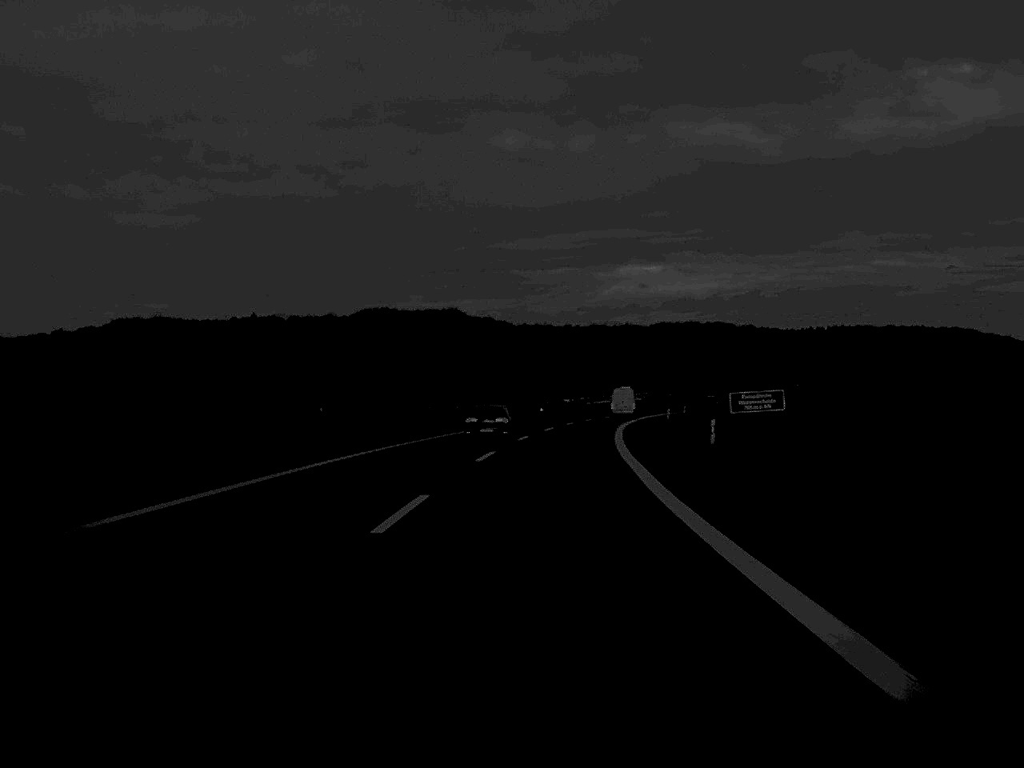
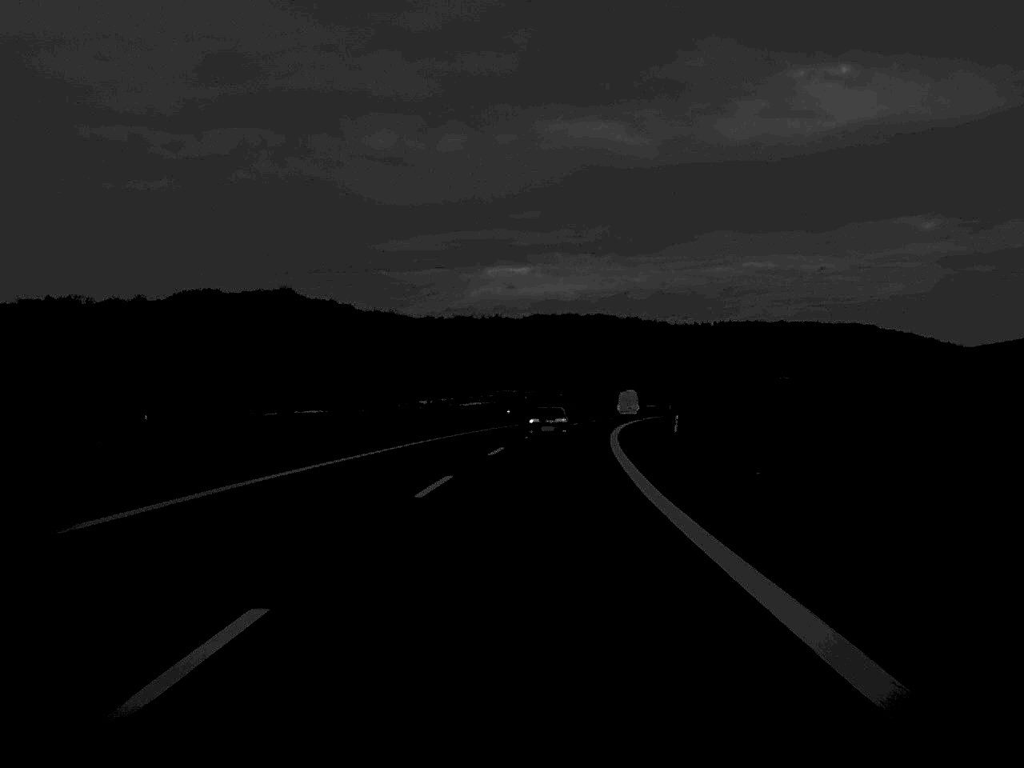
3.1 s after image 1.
(+4.4, +81.7) m; +6°
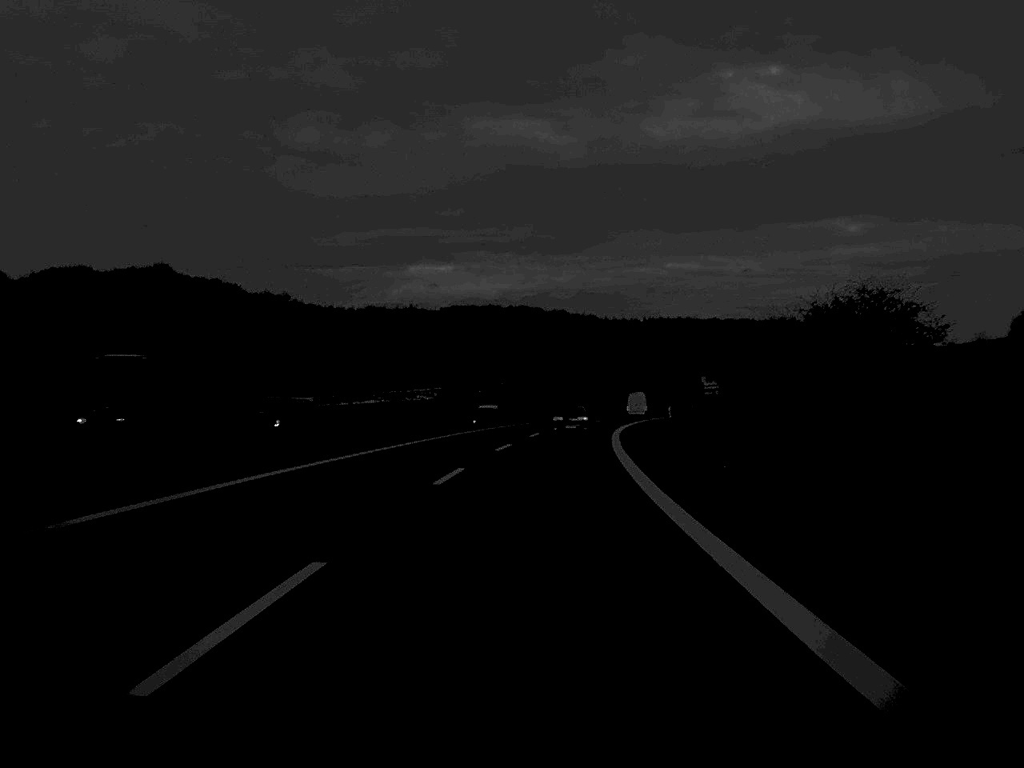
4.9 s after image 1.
(+1.6, +50.5) m; +4°
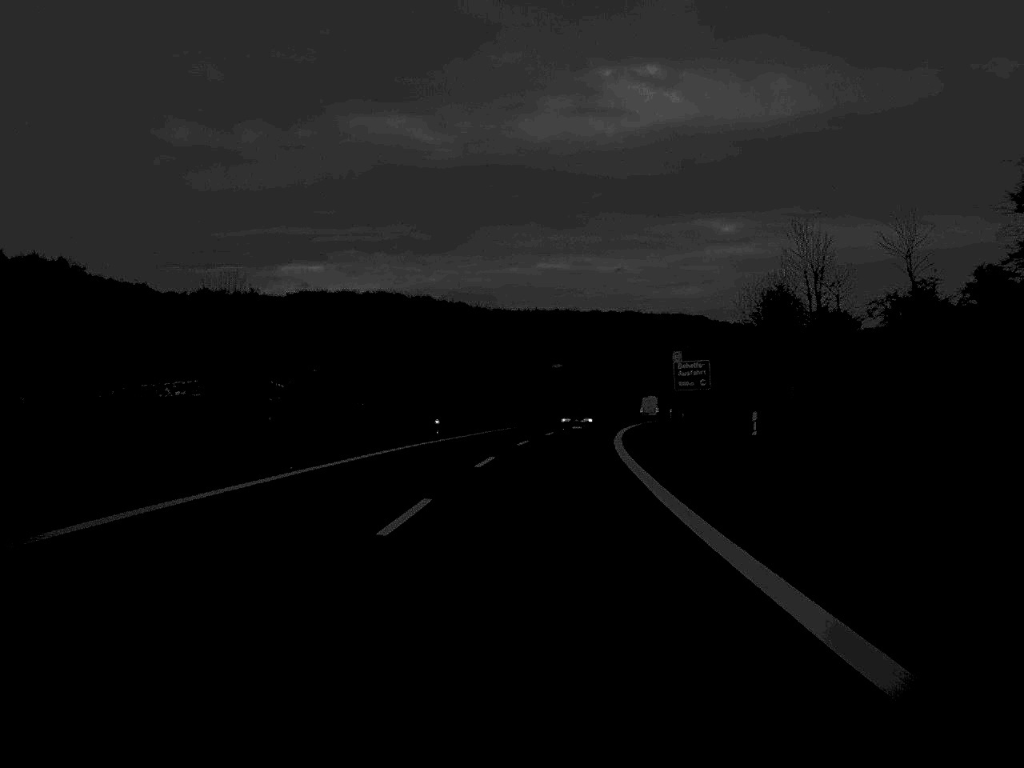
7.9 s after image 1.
(+4.0, +79.4) m; +6°
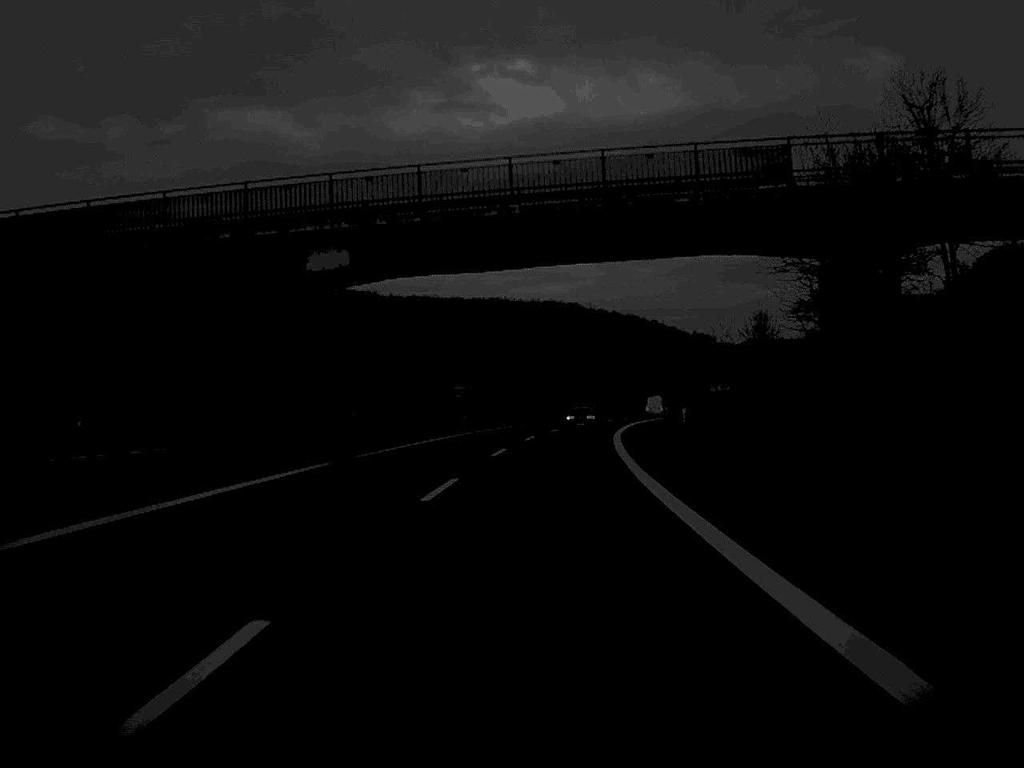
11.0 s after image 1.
(+4.4, +82.5) m; +6°
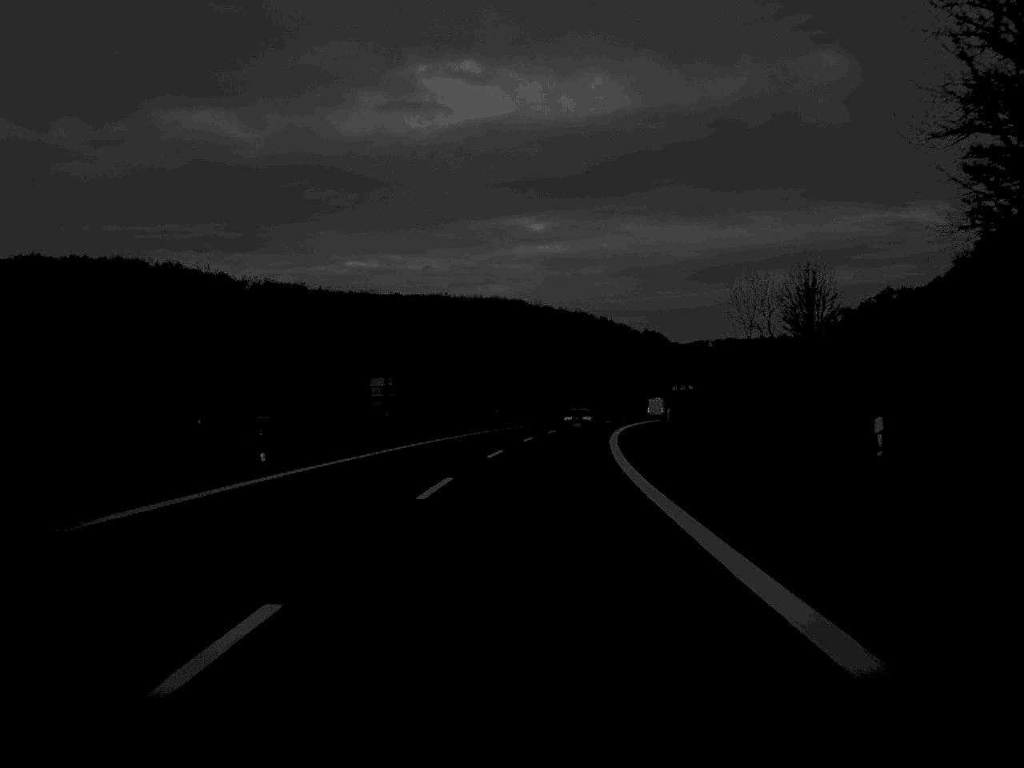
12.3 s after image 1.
(+0.8, +34.3) m; +3°
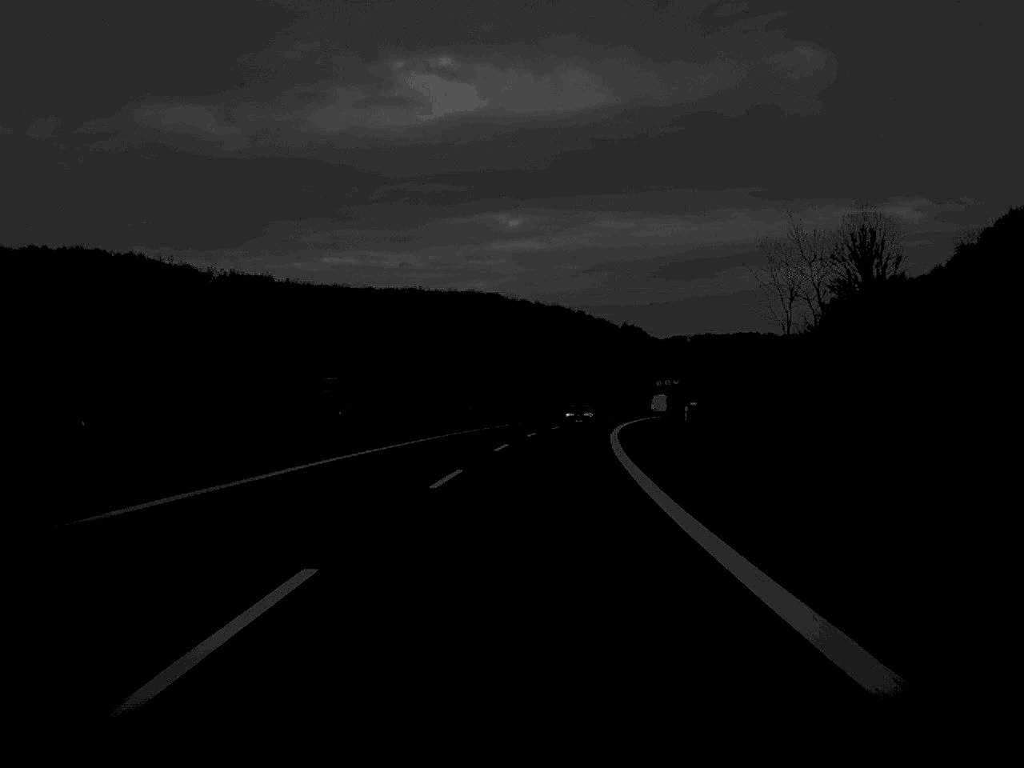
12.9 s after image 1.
(+0.1, +15.7) m; +1°
